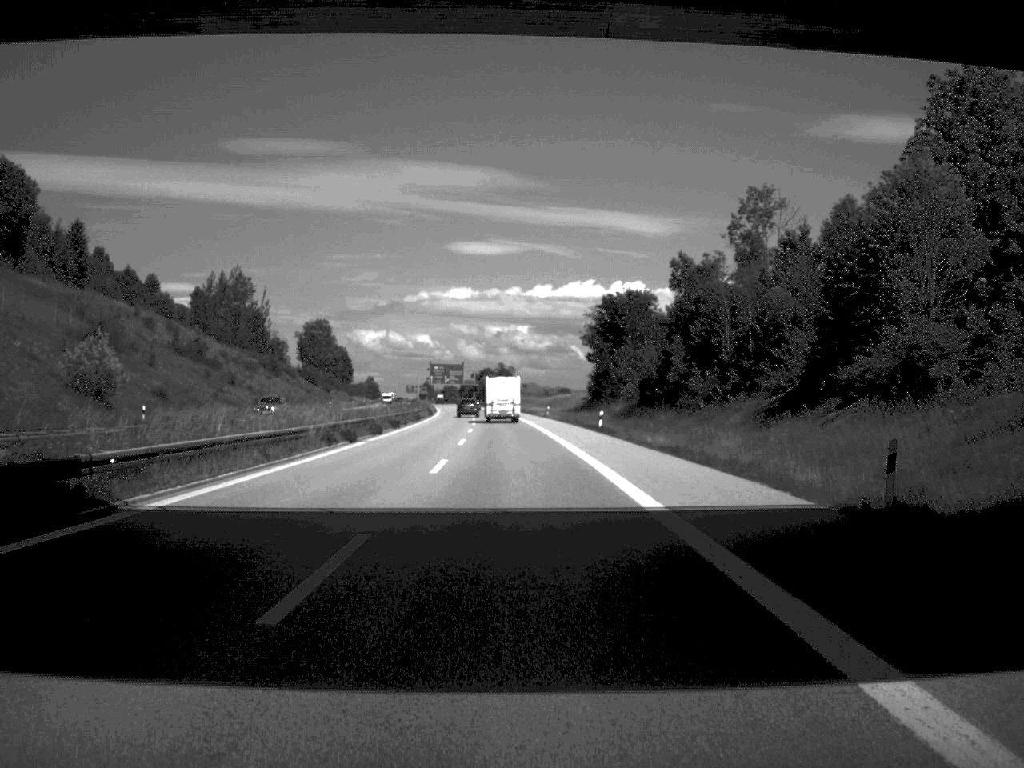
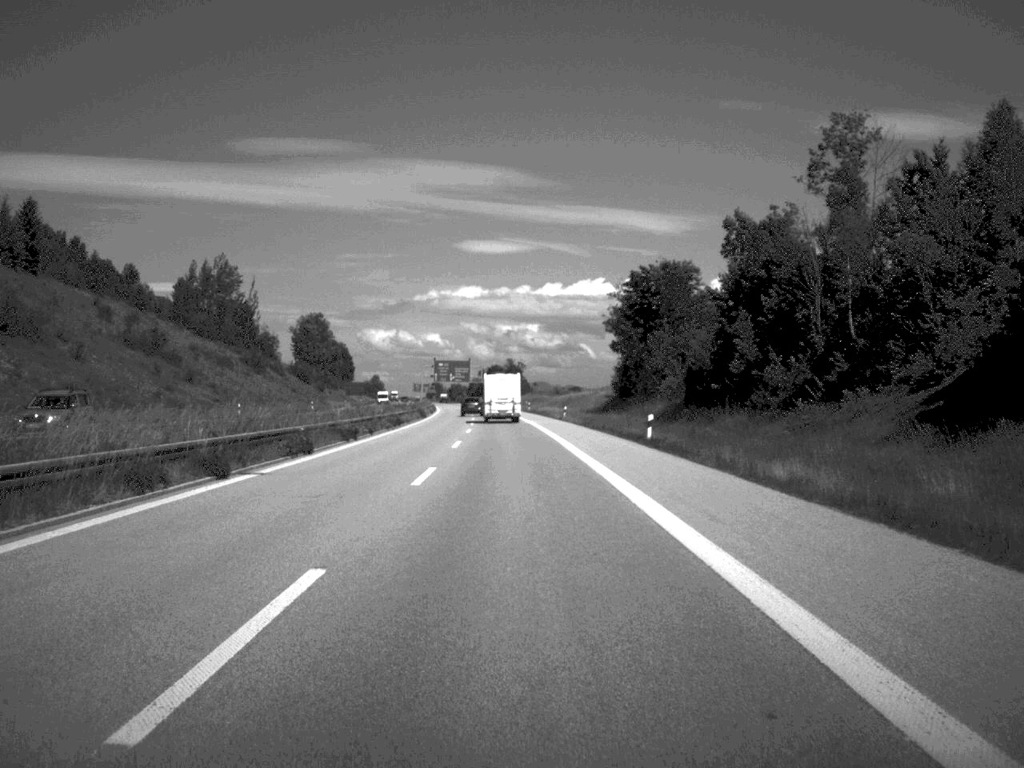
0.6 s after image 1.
(-0.1, +21.3) m; -1°
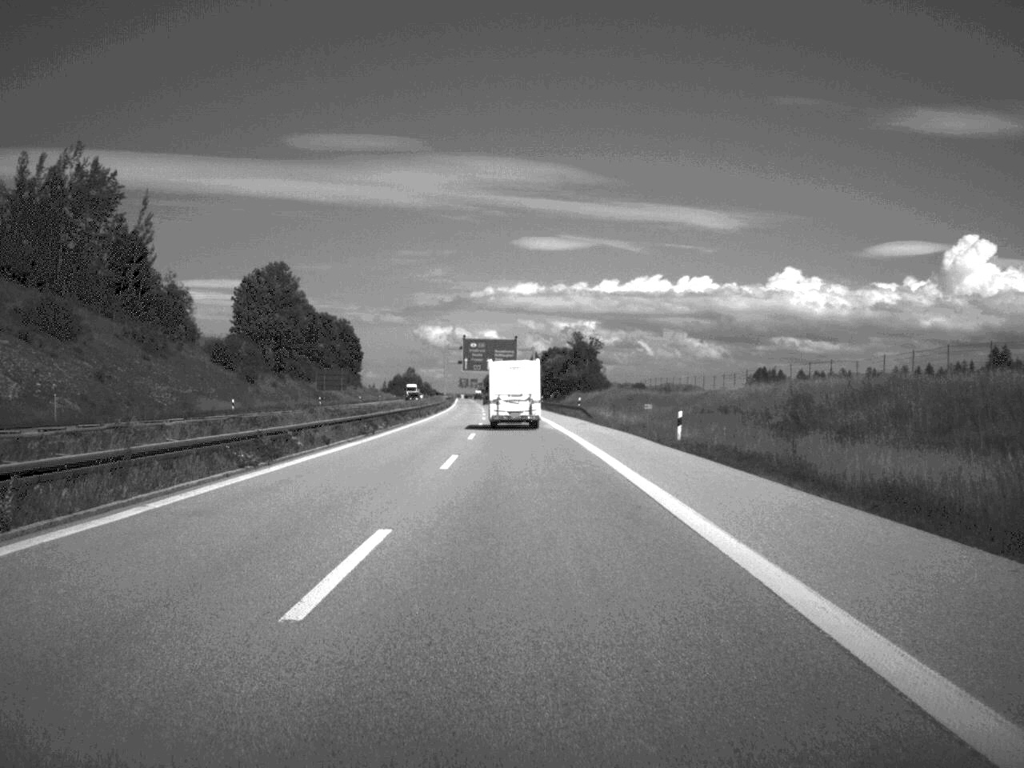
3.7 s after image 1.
(-2.7, +102.8) m; -3°
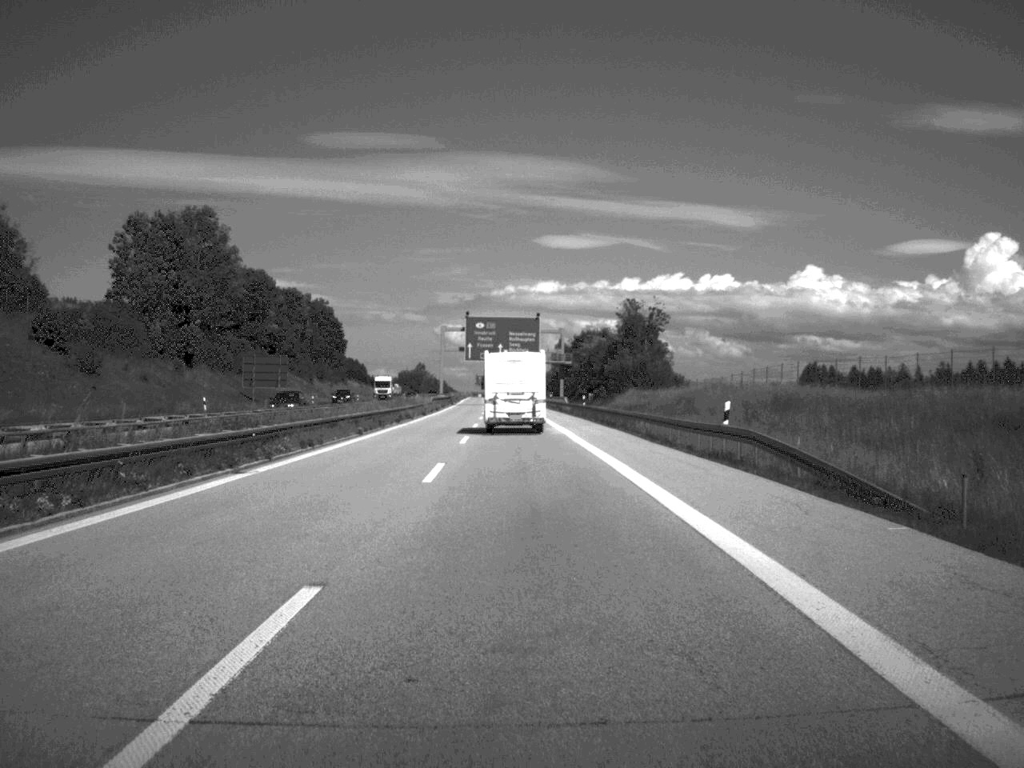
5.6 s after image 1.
(-0.5, +57.9) m; -1°
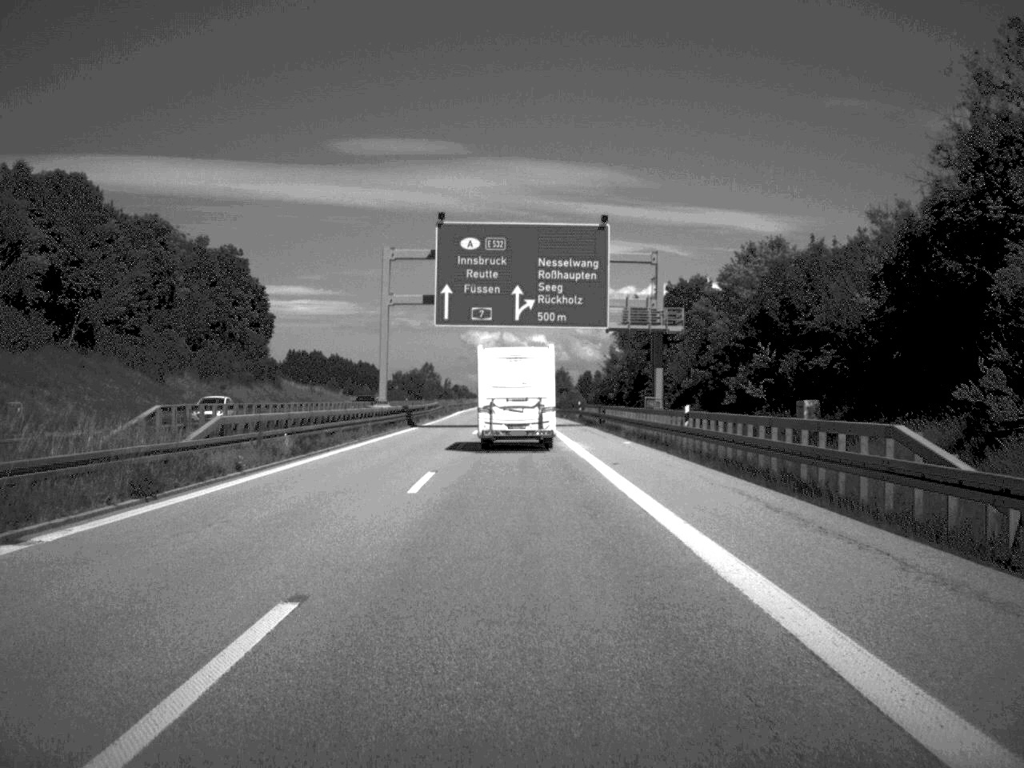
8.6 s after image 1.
(-1.3, +89.1) m; -1°
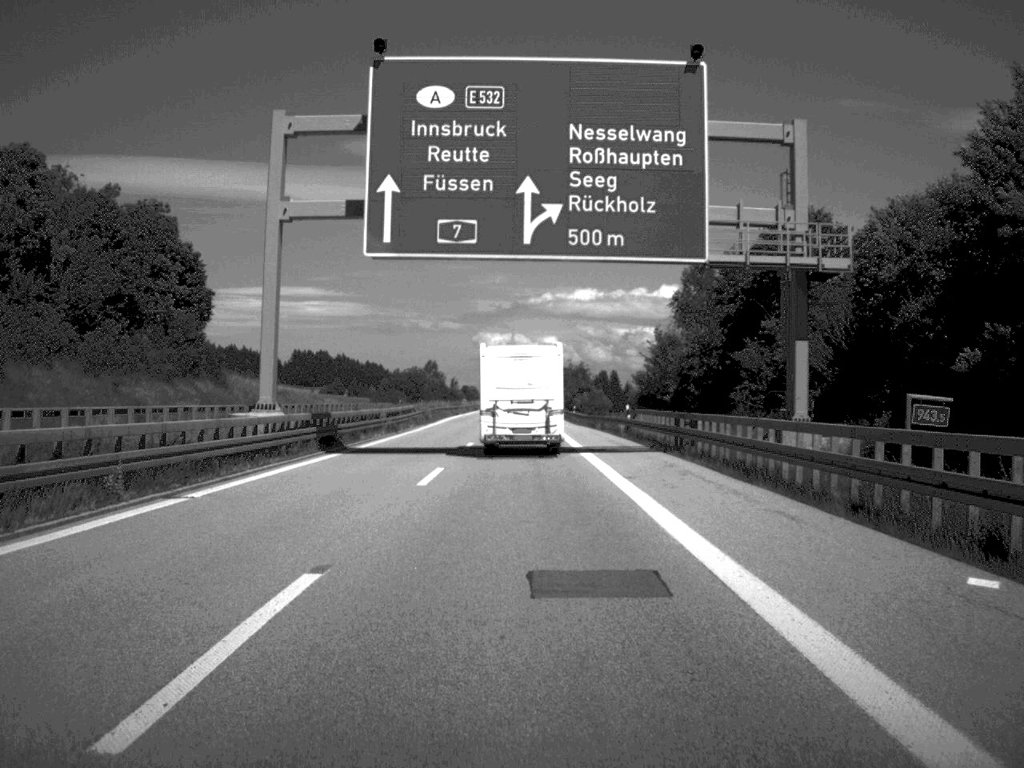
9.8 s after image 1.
(-0.2, +33.6) m; -1°
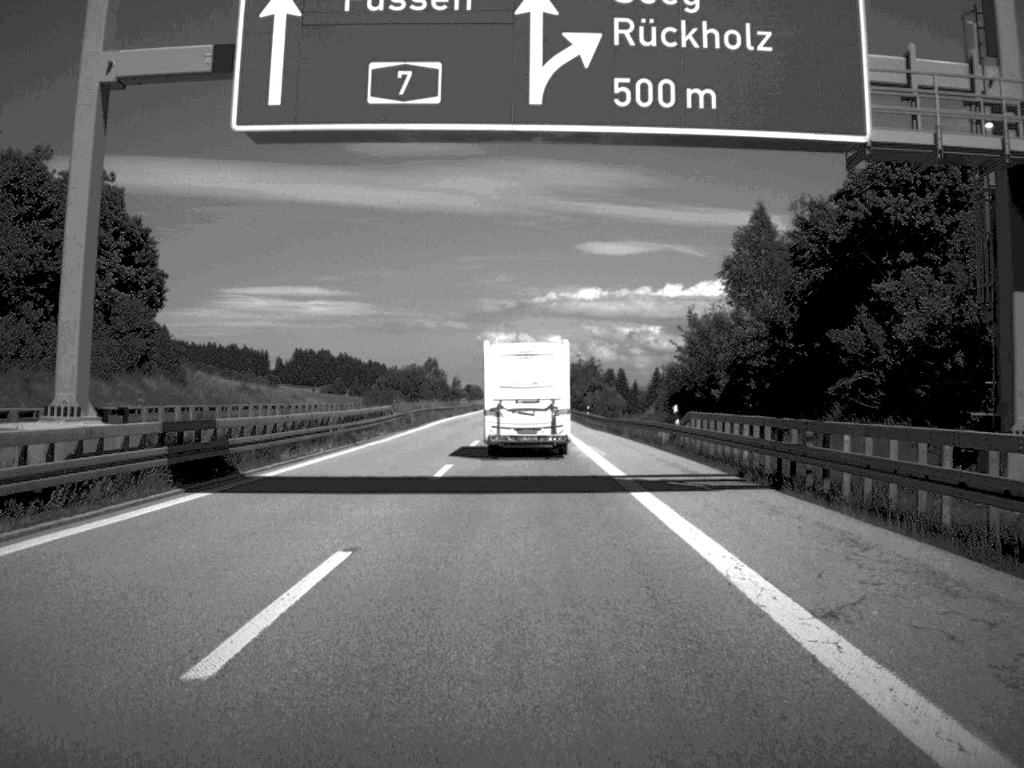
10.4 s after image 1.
(0.0, +16.2) m; 0°
